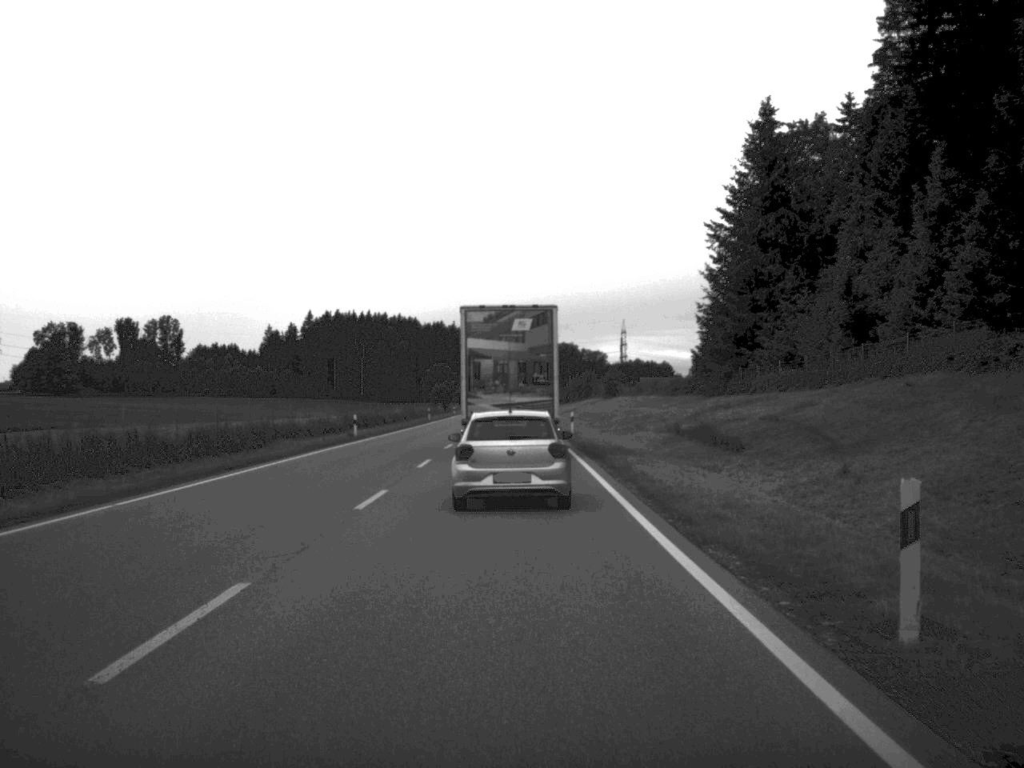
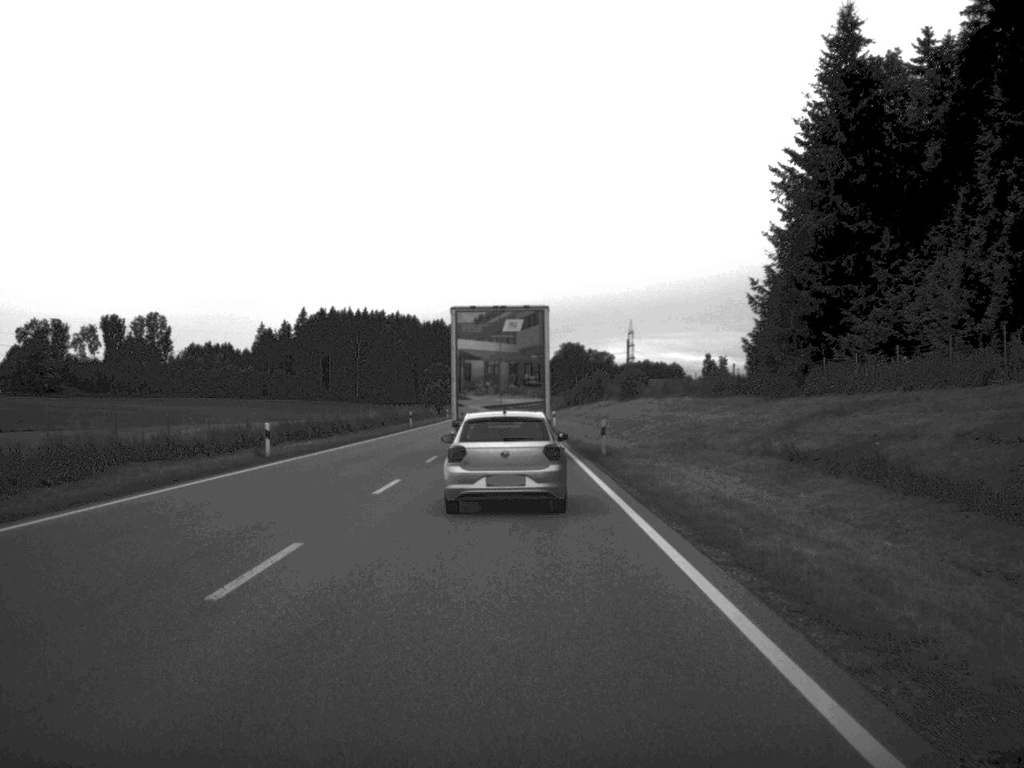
(0.0, +20.5) m; 0°
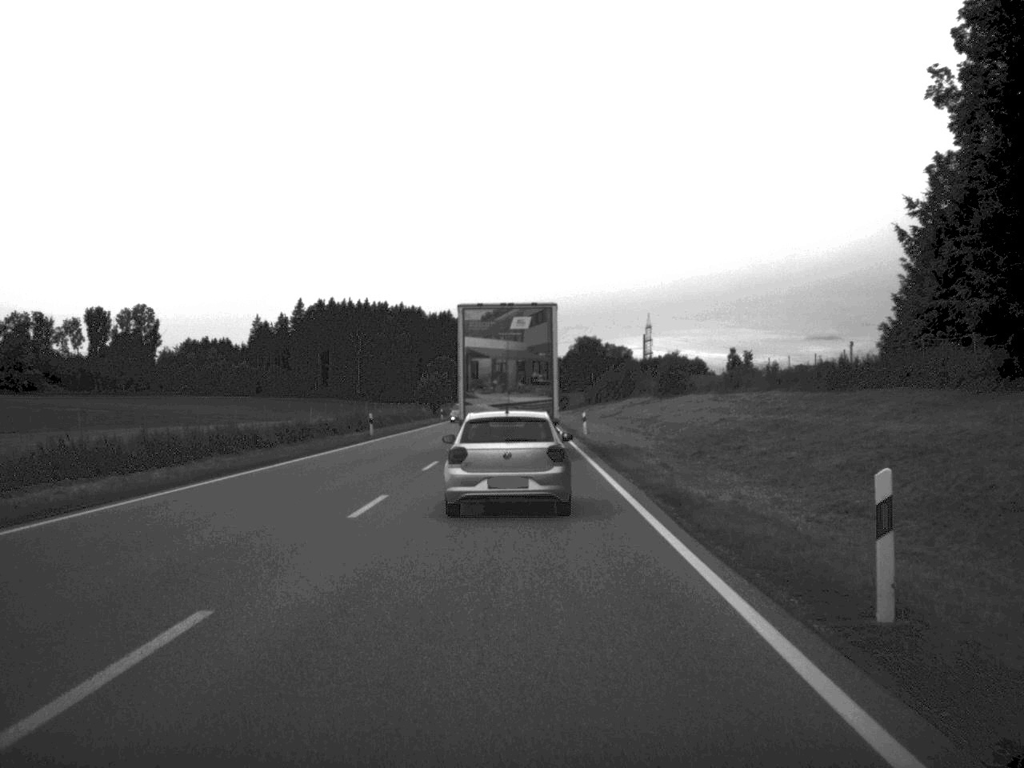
(-0.2, +28.3) m; -1°
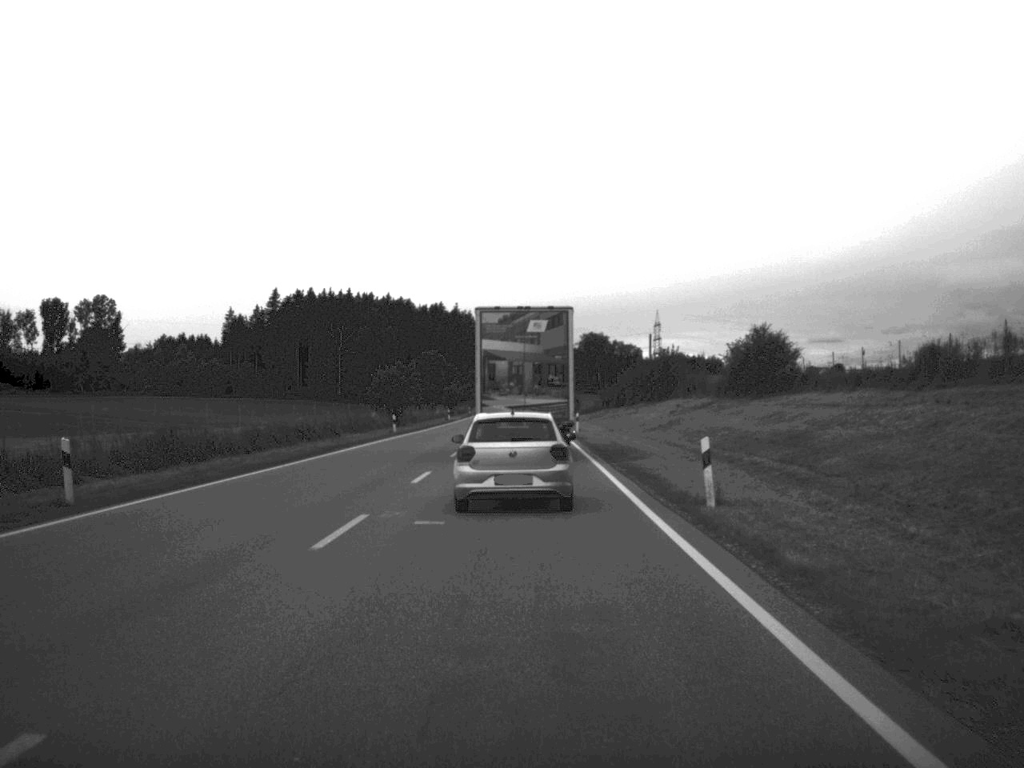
(0.0, +39.1) m; 0°
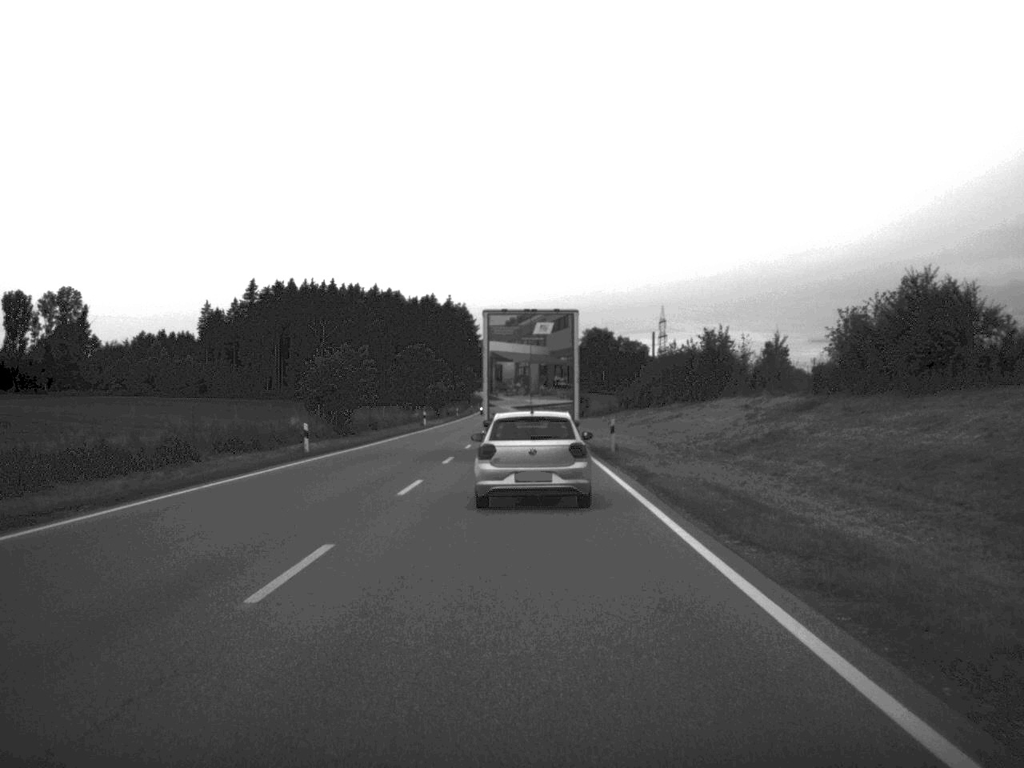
(0.0, +27.5) m; 0°
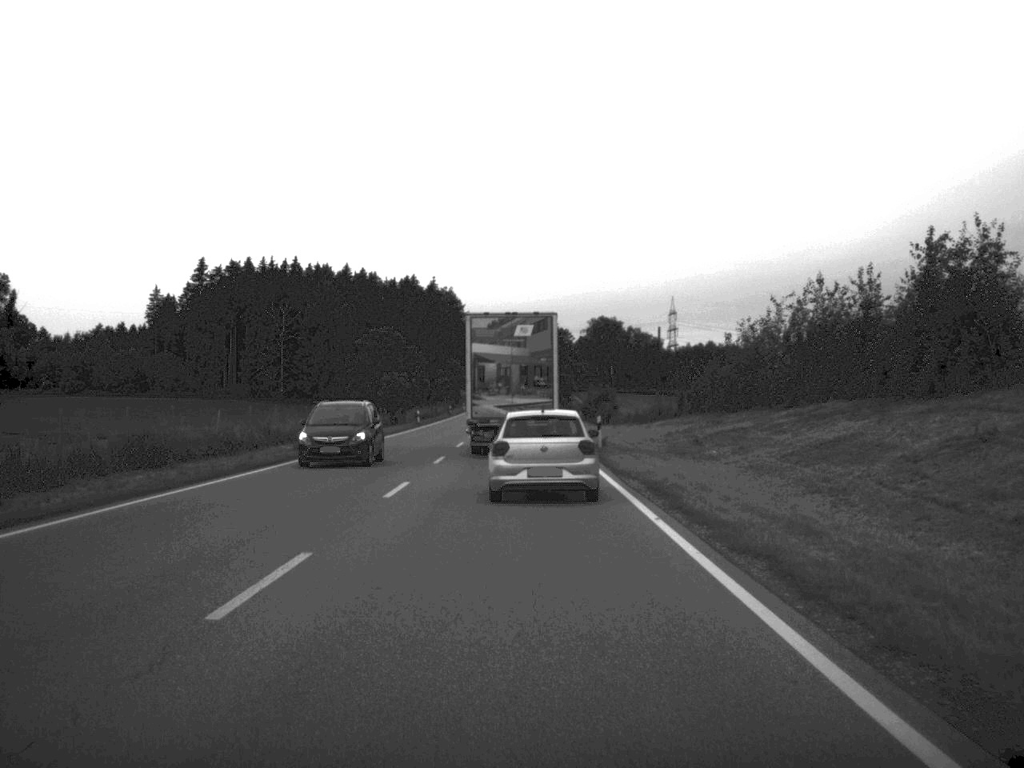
(+0.1, +47.5) m; 0°
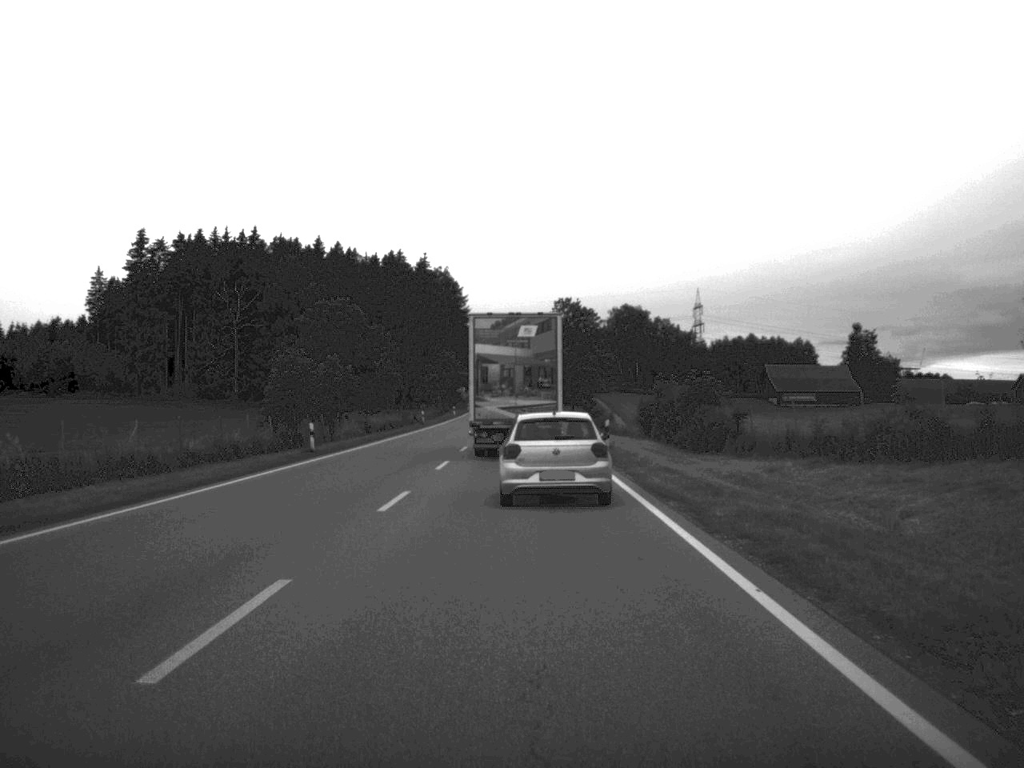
(-0.4, +49.5) m; -1°
